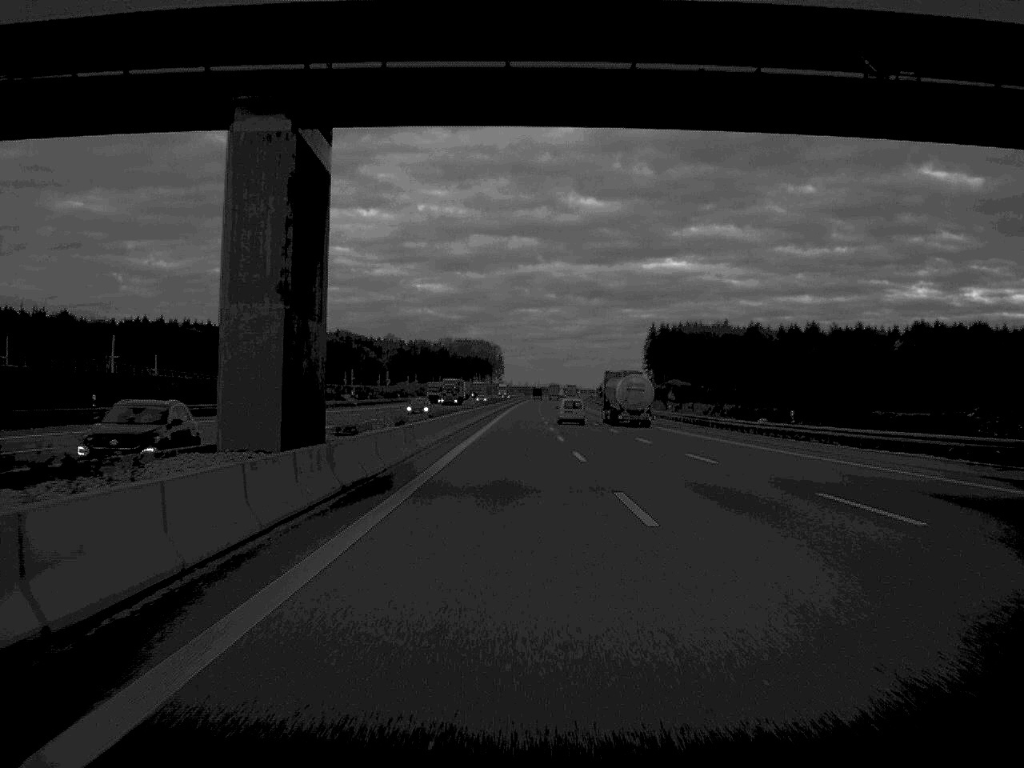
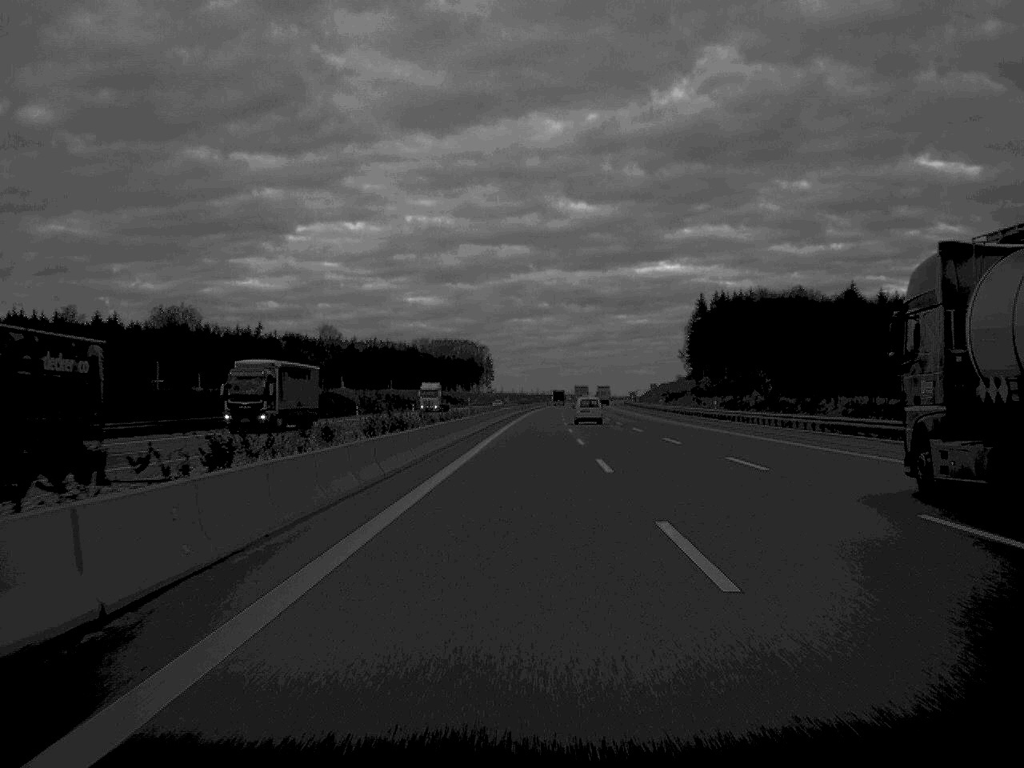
(0.0, +167.0) m; 0°
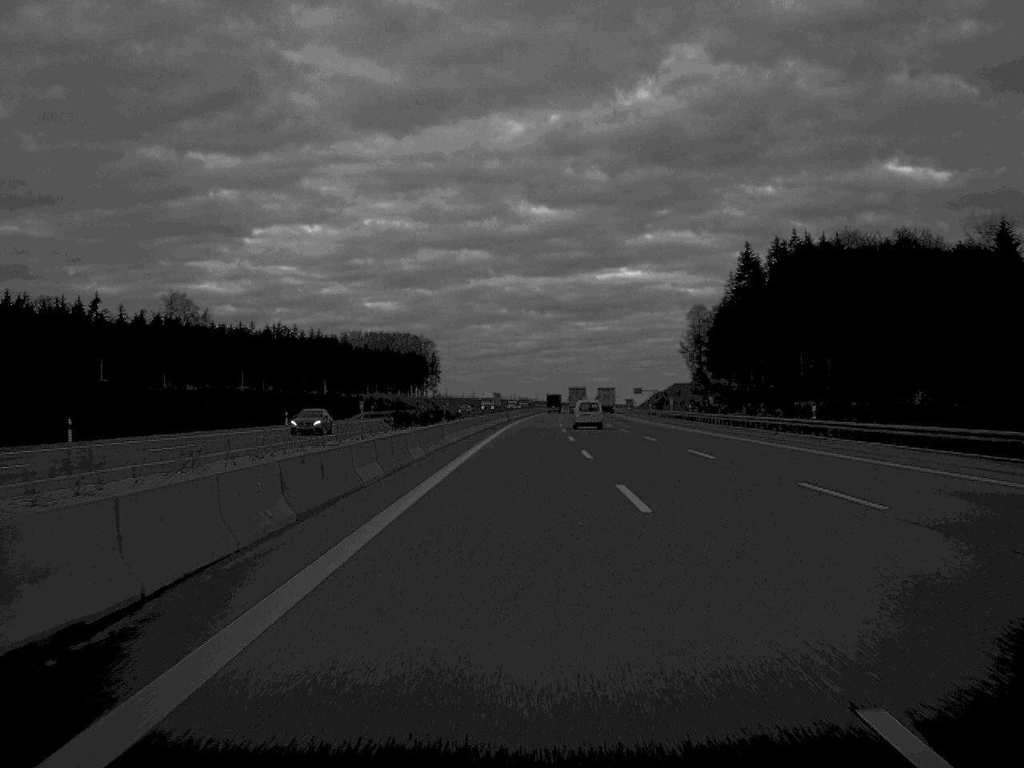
(+2.1, +135.1) m; +2°
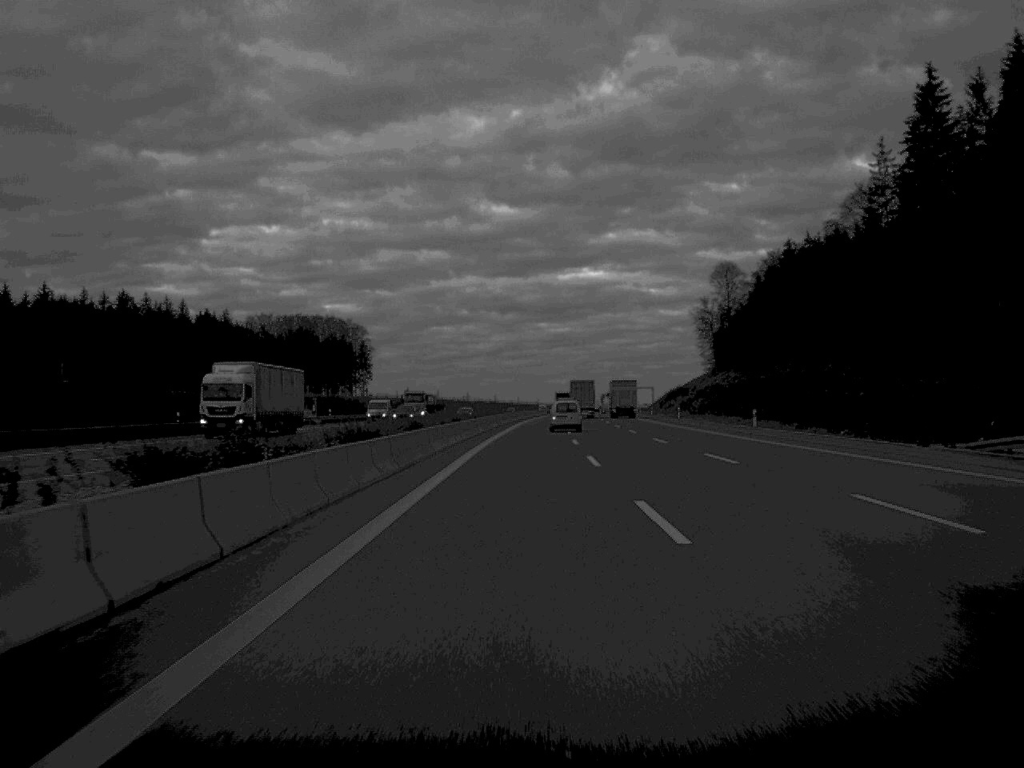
(+1.8, +130.2) m; +2°
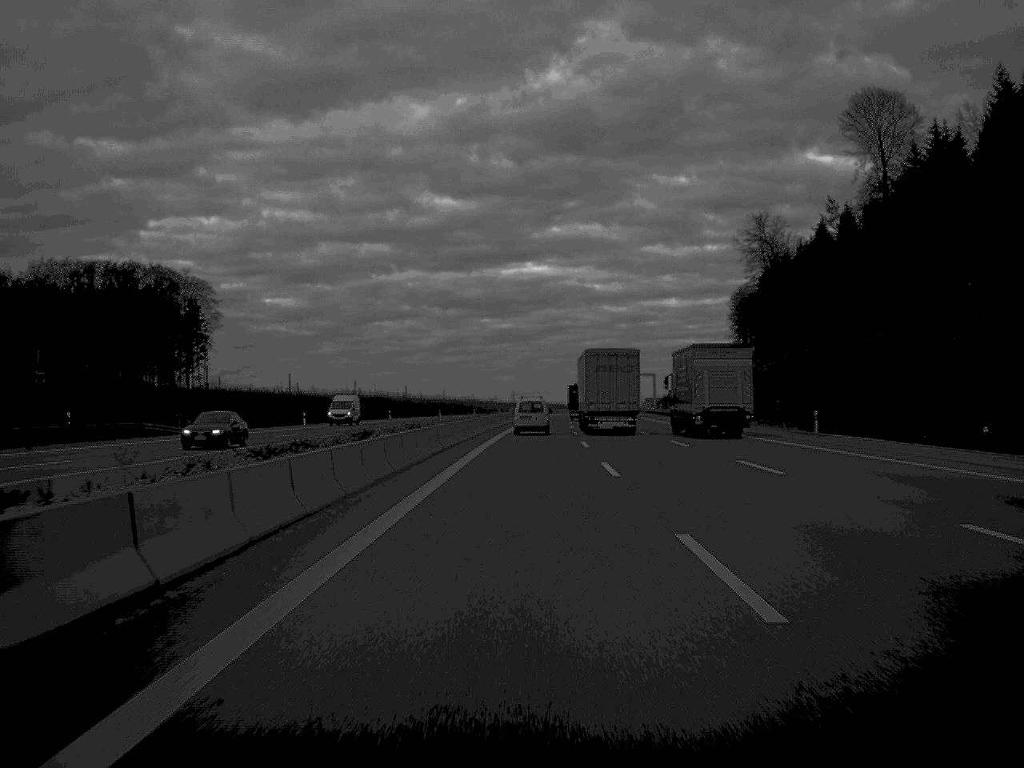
(+3.9, +166.3) m; +3°
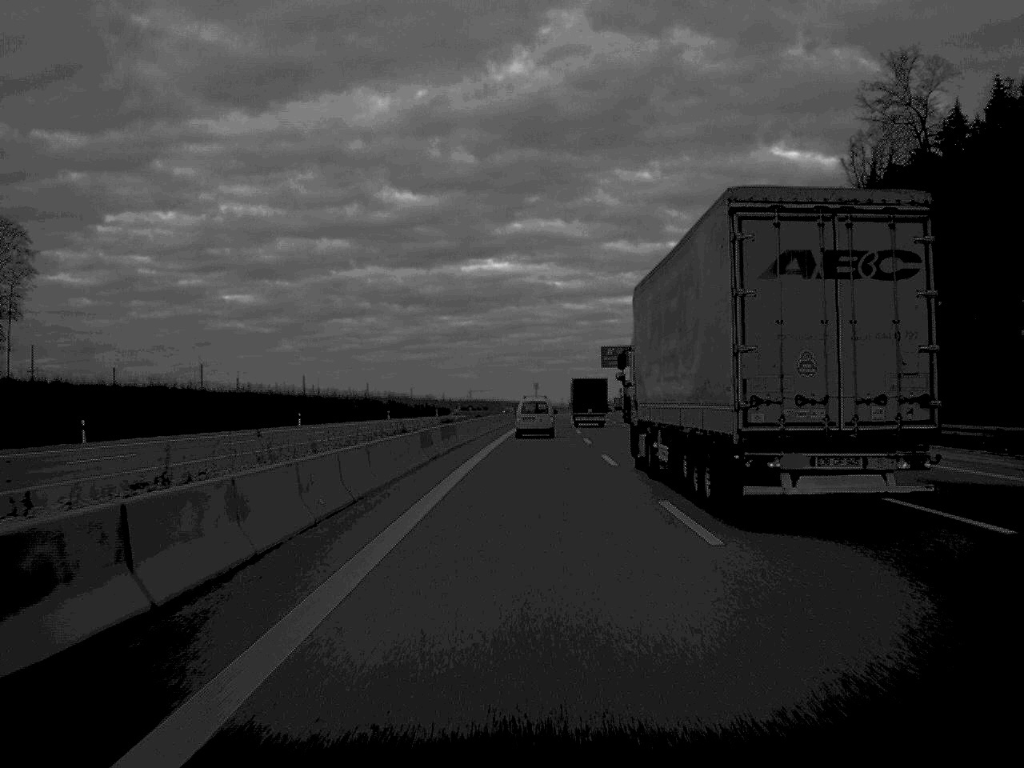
(+1.5, +101.8) m; +2°
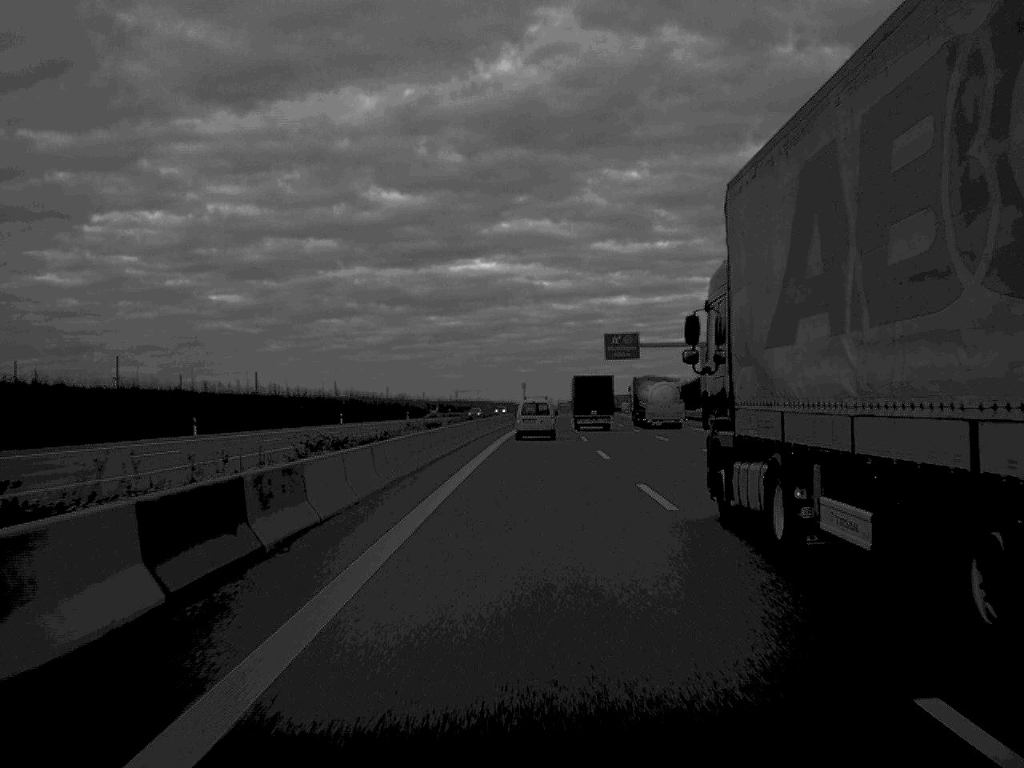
(+0.2, +31.3) m; +1°
